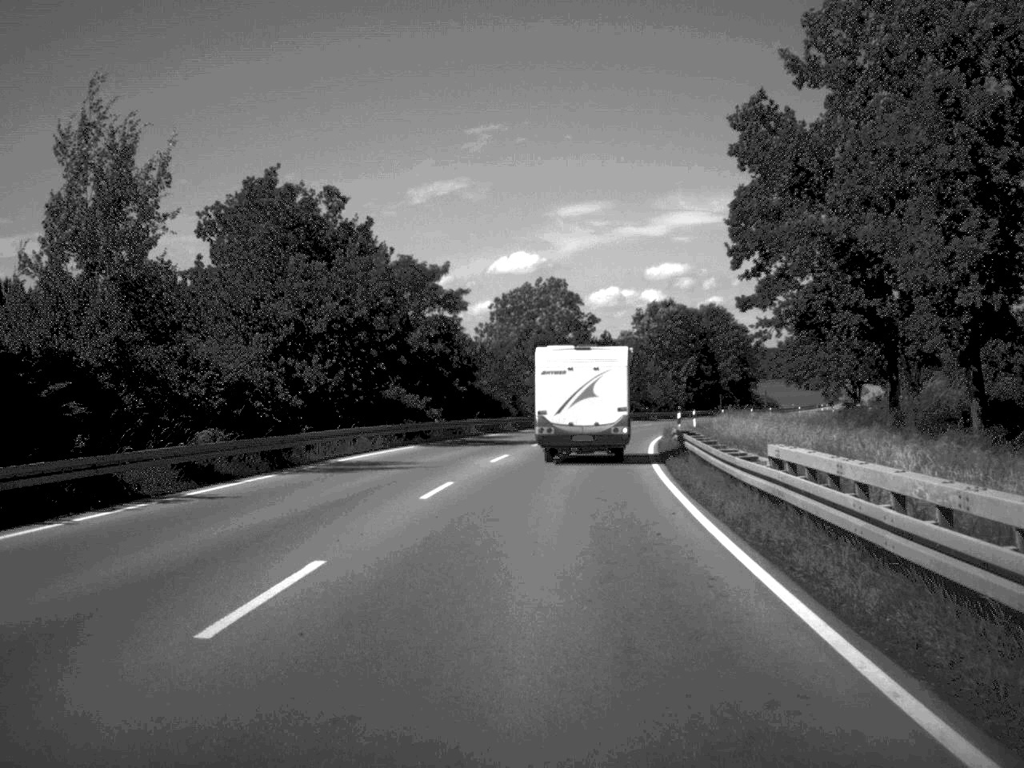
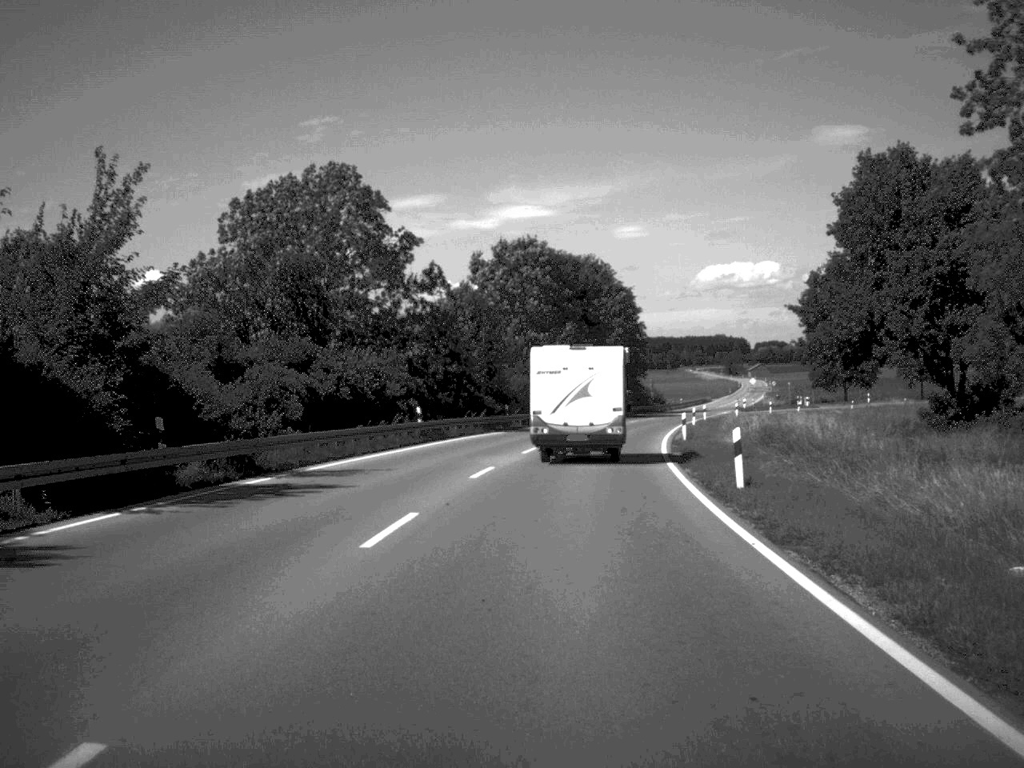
(+3.2, +53.5) m; +7°
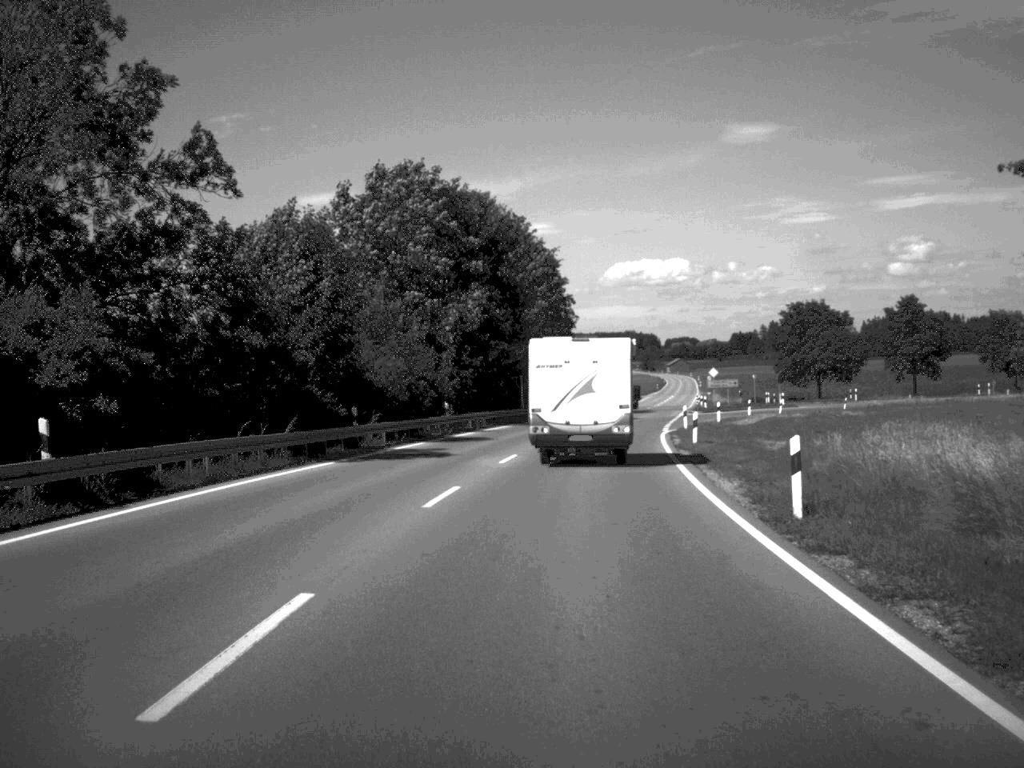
(+1.2, +30.8) m; +4°
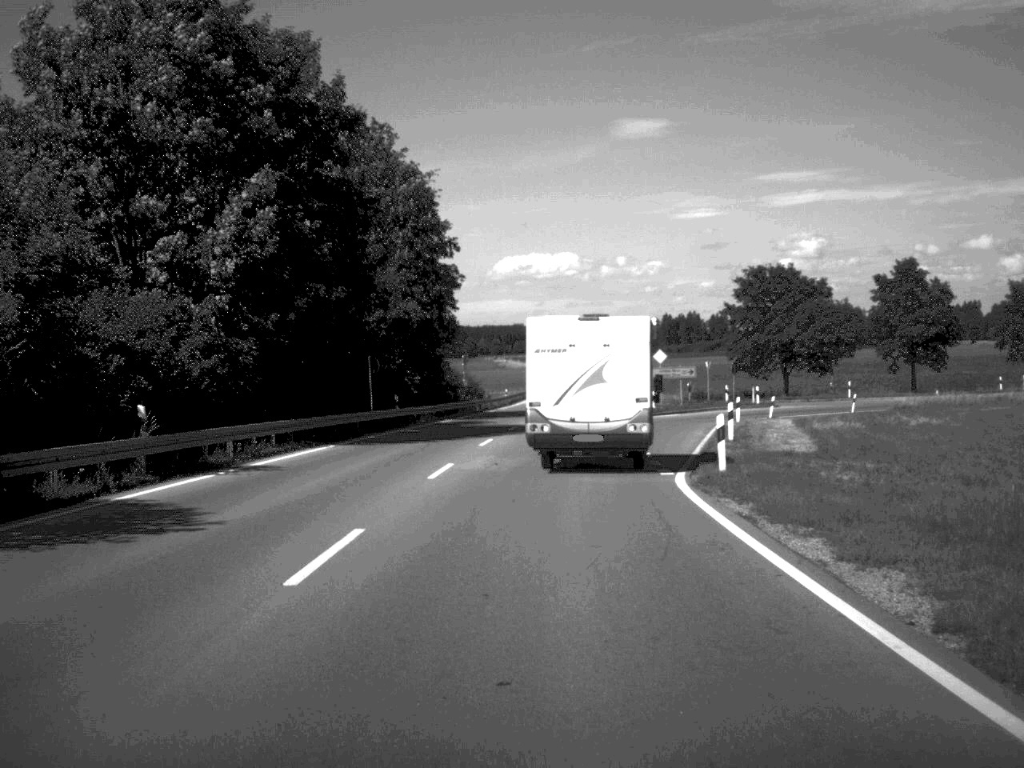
(+1.3, +31.2) m; +5°
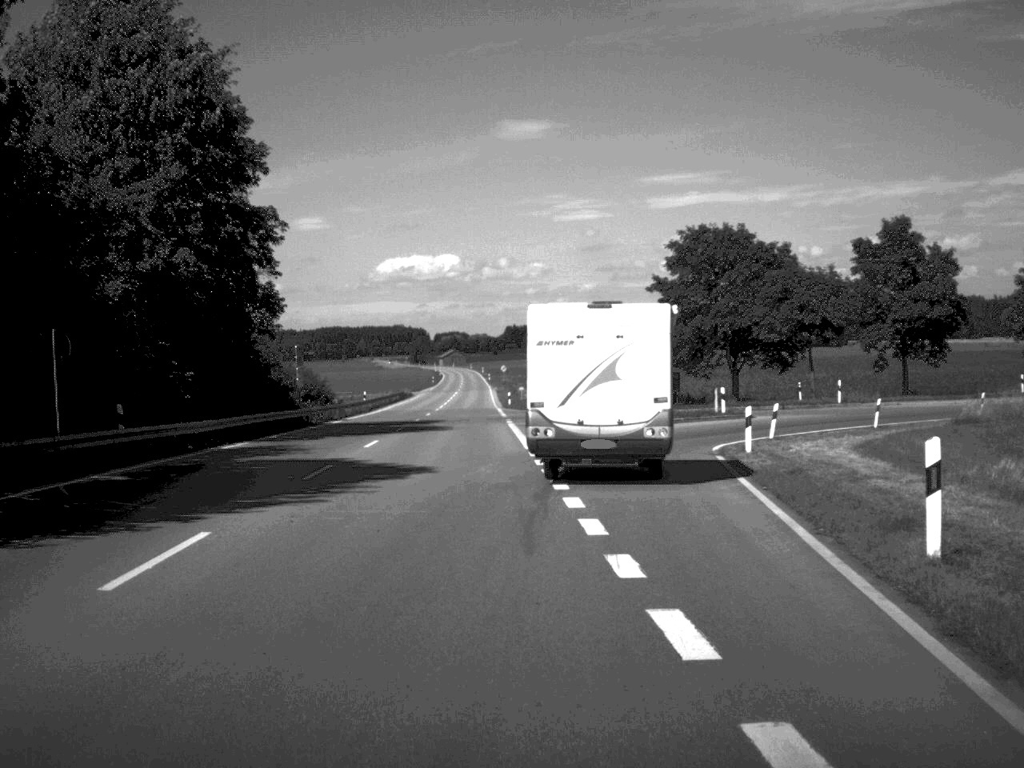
(+1.0, +23.7) m; +5°
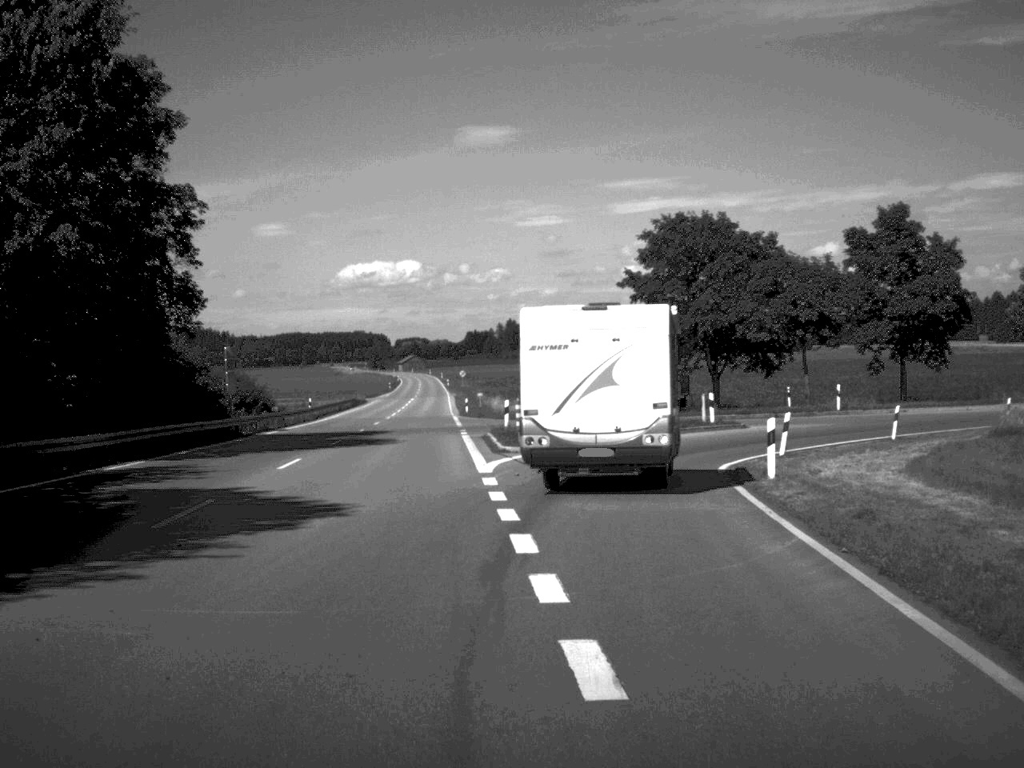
(+0.1, +6.8) m; +2°
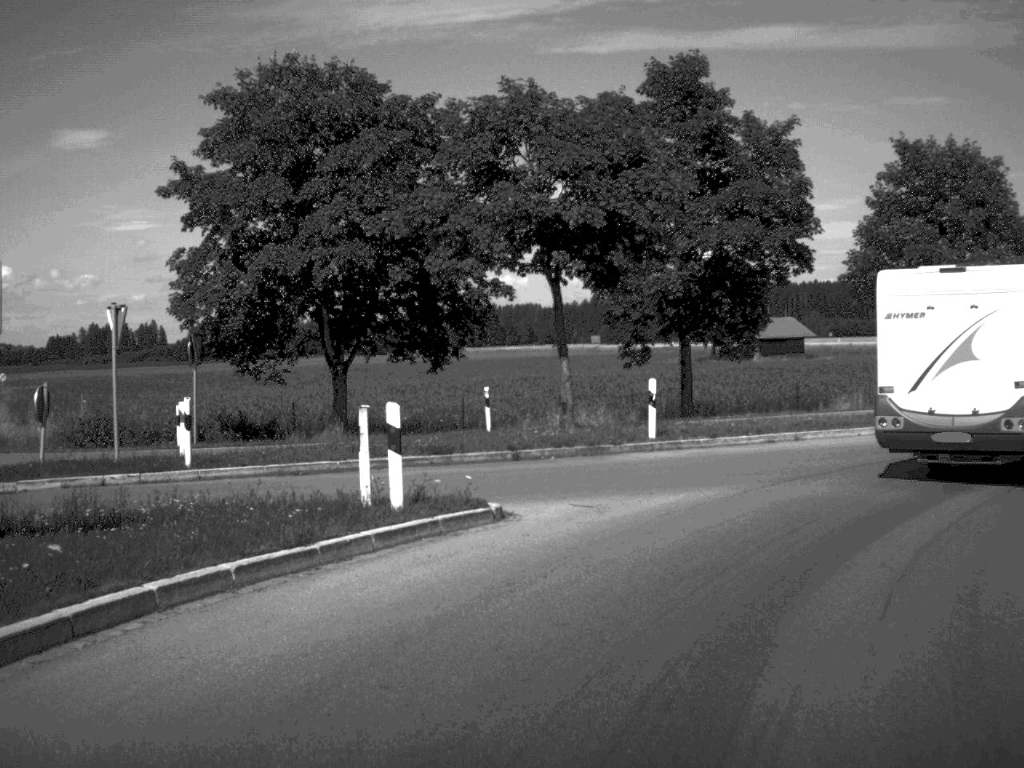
(+2.9, +29.4) m; +19°
